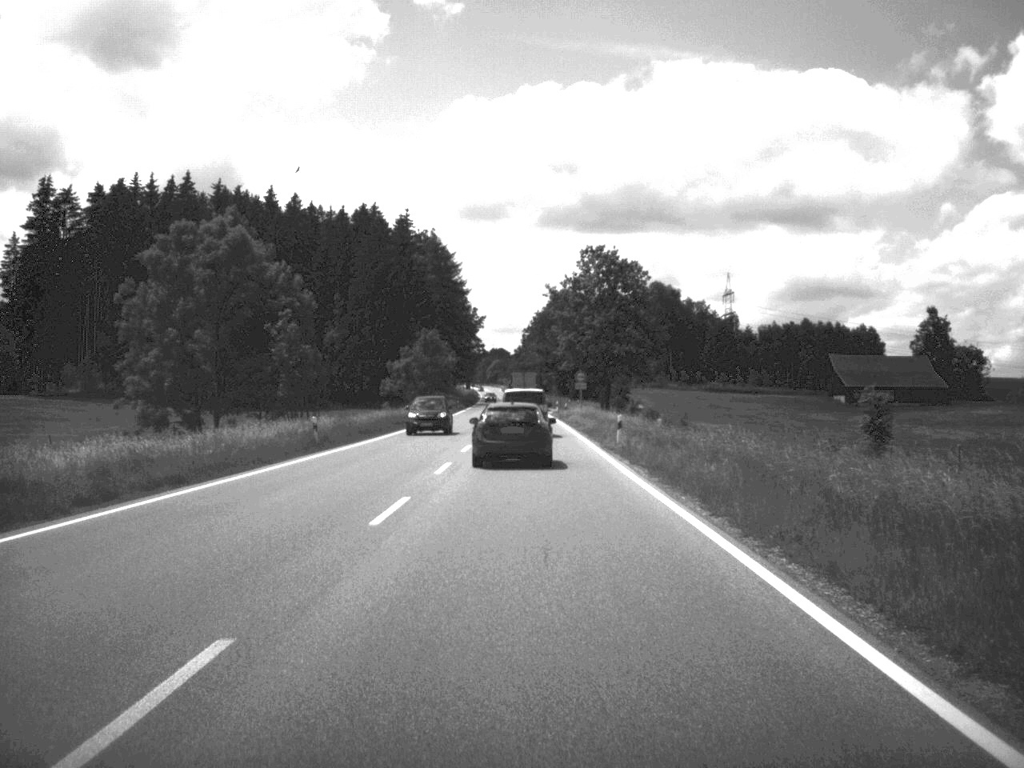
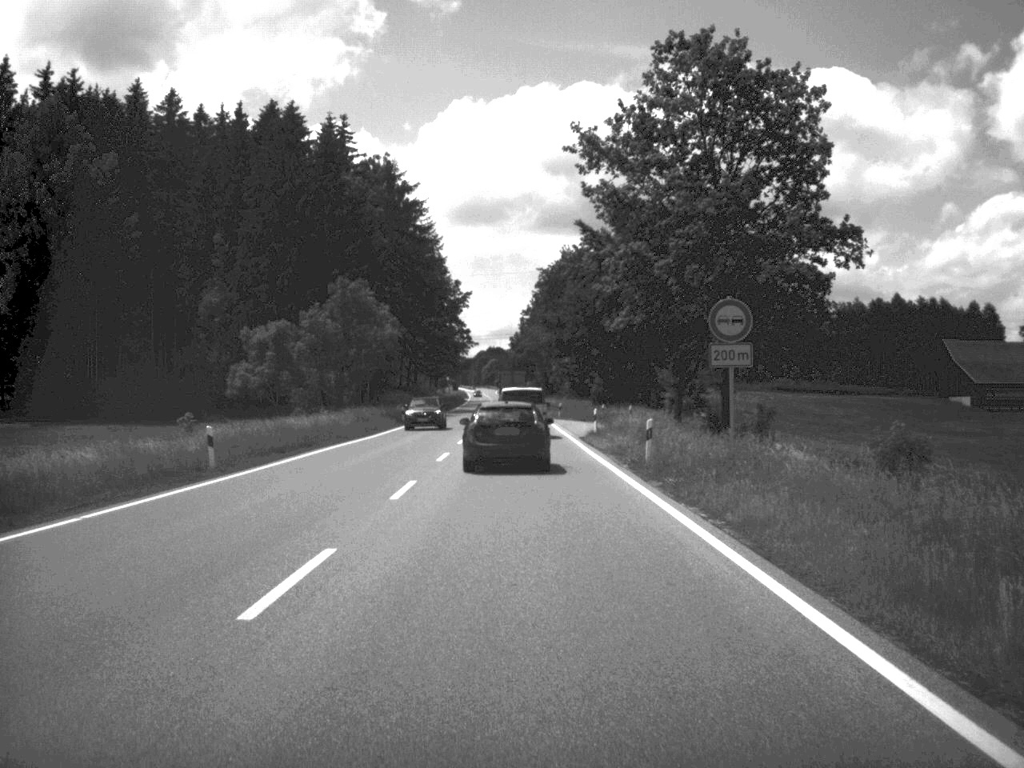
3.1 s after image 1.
(0.0, +62.2) m; 0°
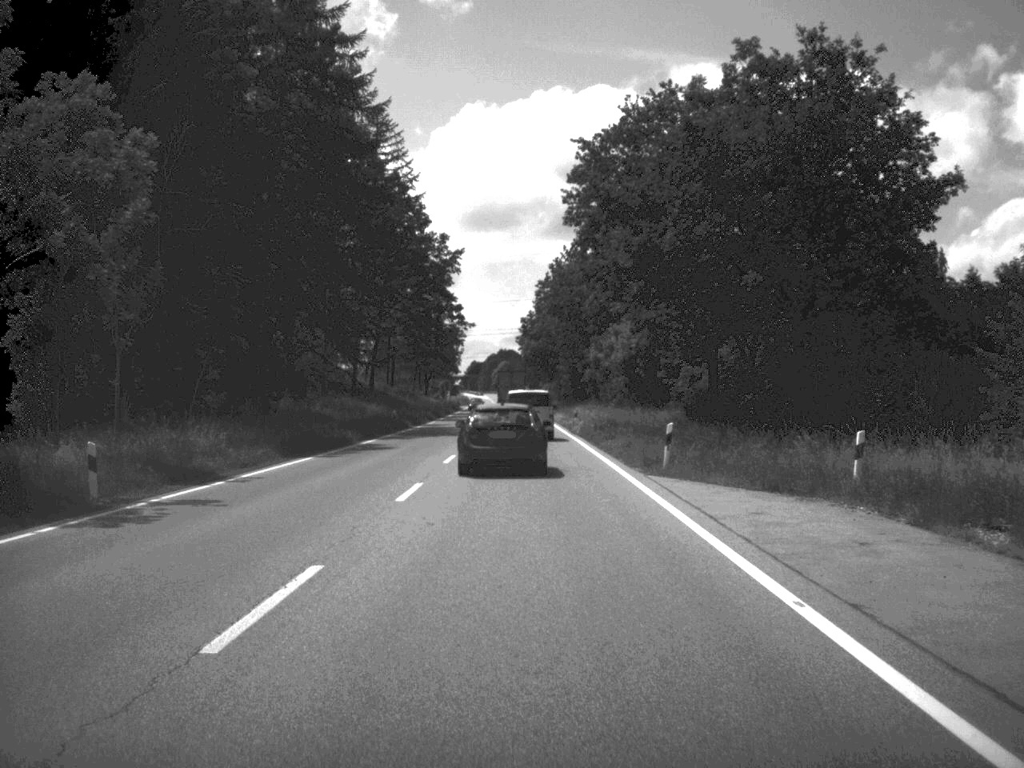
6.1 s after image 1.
(-0.5, +58.2) m; -1°
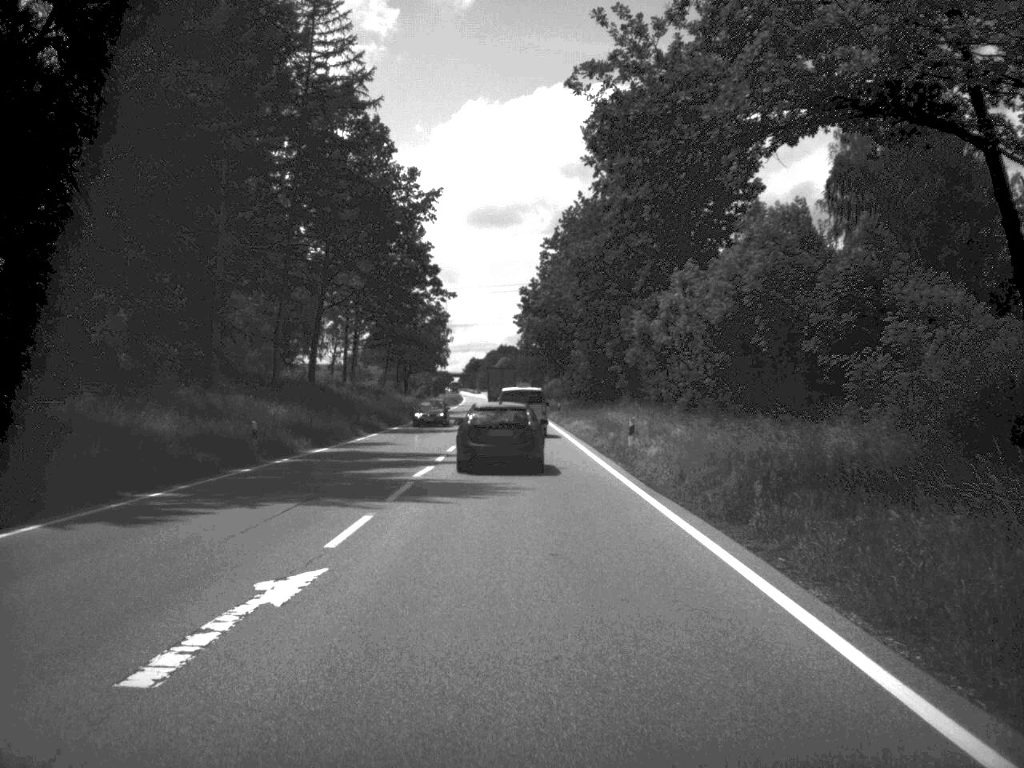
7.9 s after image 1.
(0.0, +36.0) m; 0°
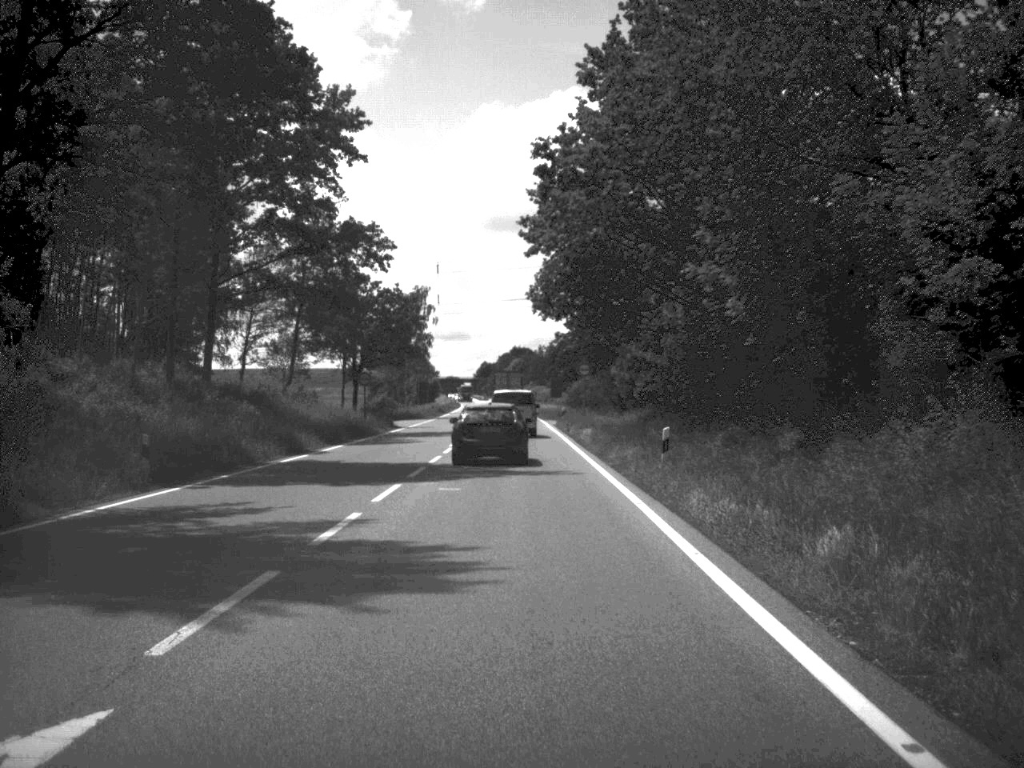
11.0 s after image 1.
(-0.3, +58.4) m; -1°
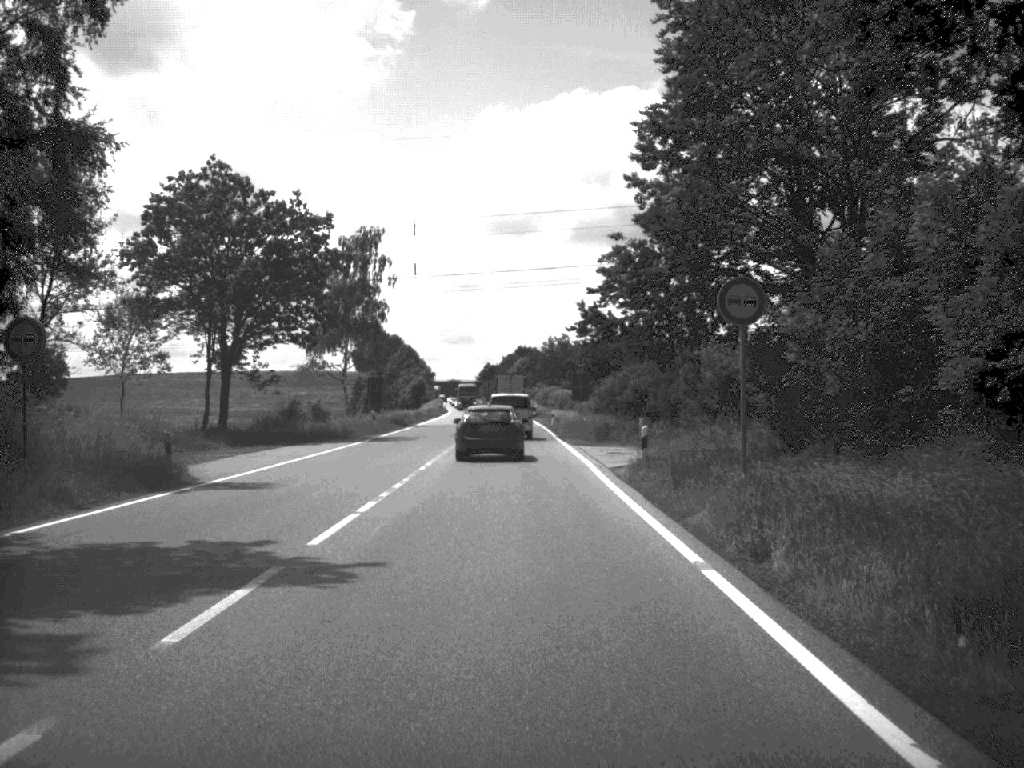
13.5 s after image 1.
(-0.2, +46.9) m; 0°
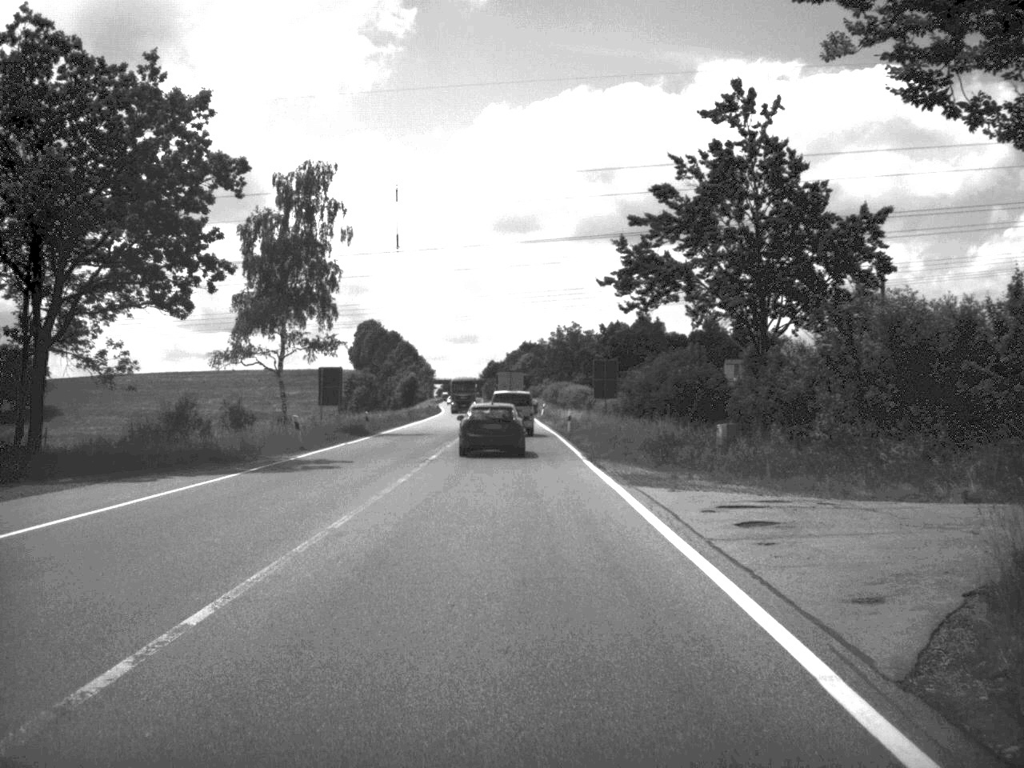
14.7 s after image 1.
(0.0, +22.9) m; 0°
